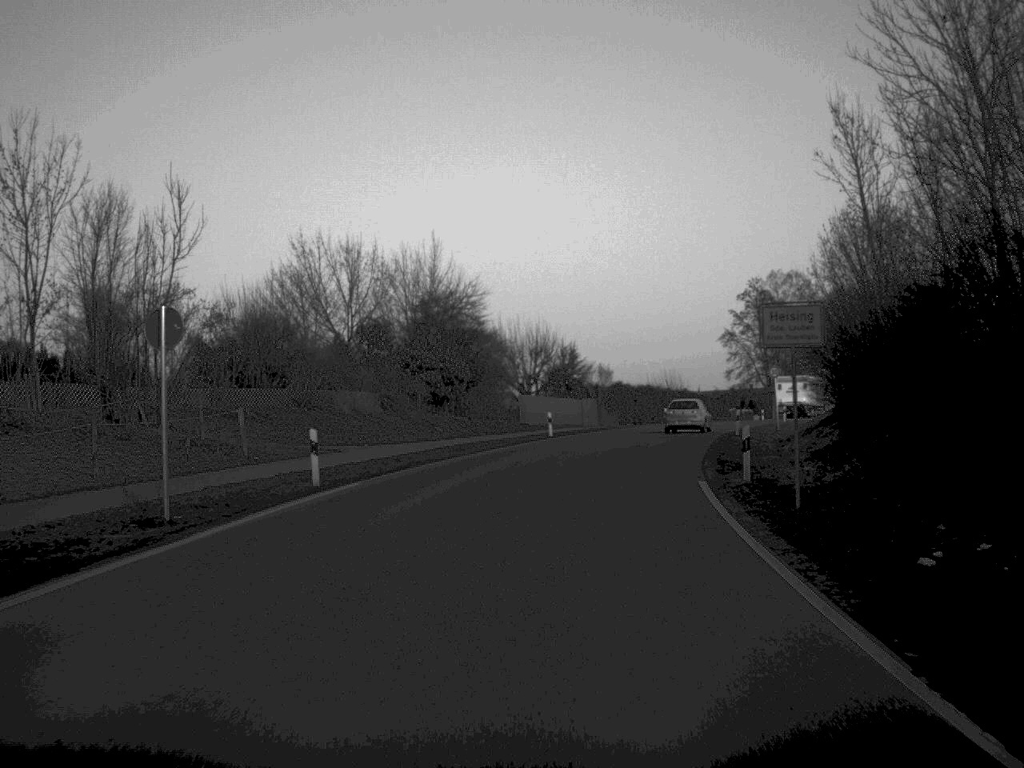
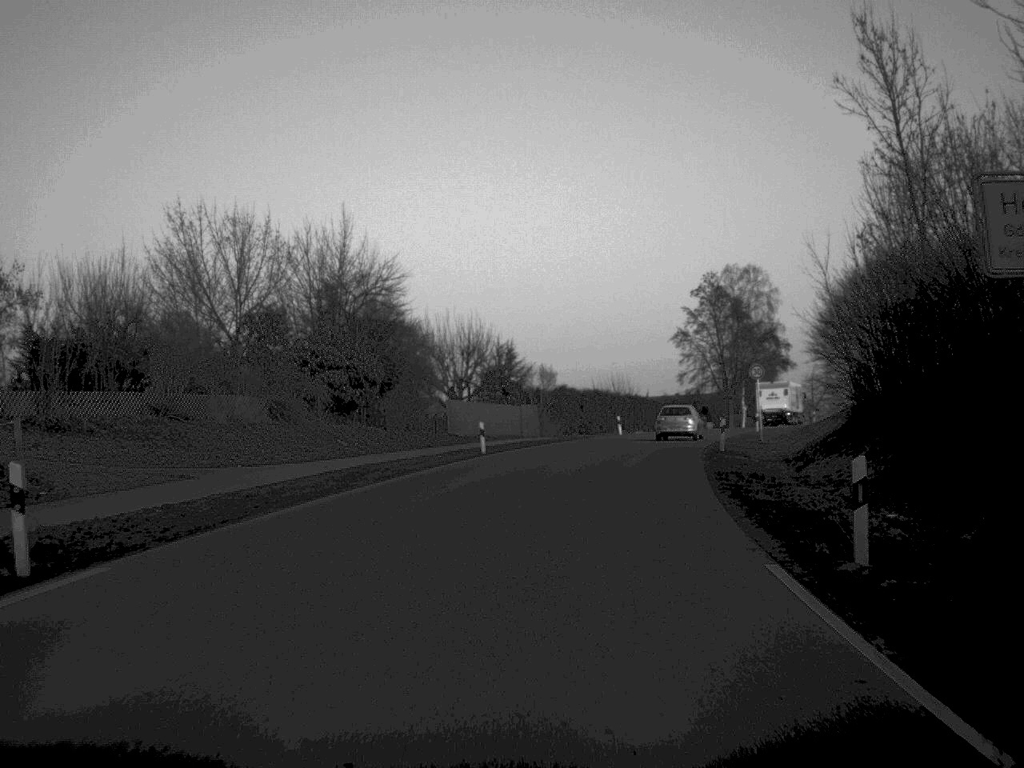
(+0.3, +11.5) m; +3°
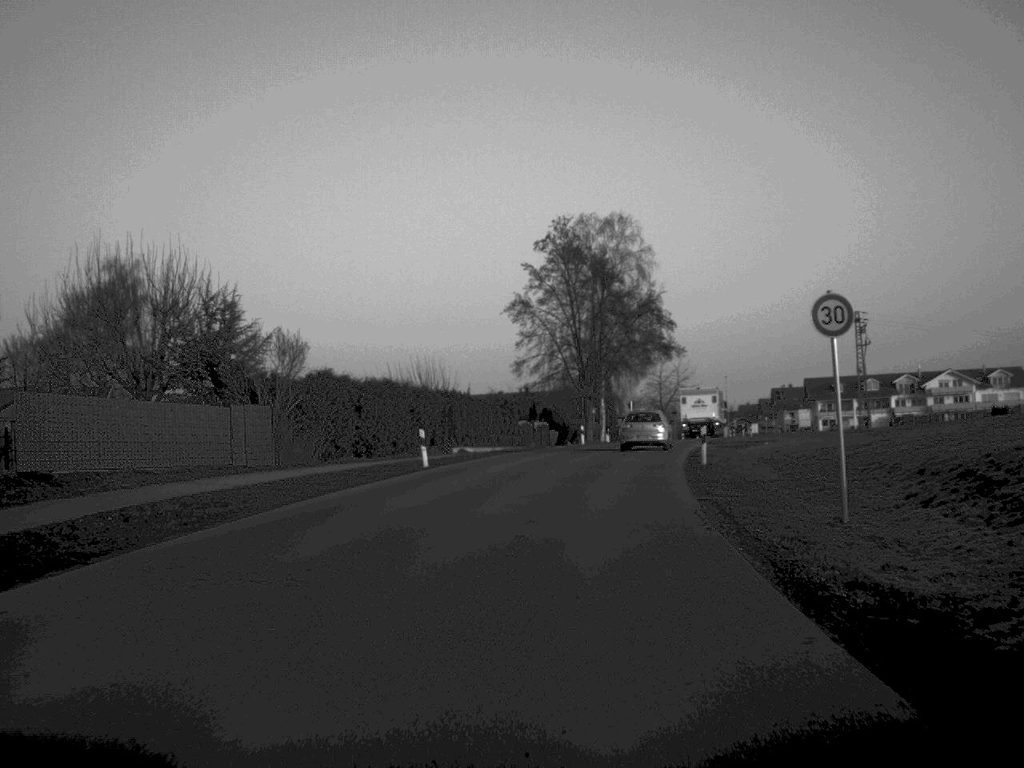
(+2.7, +35.0) m; +8°
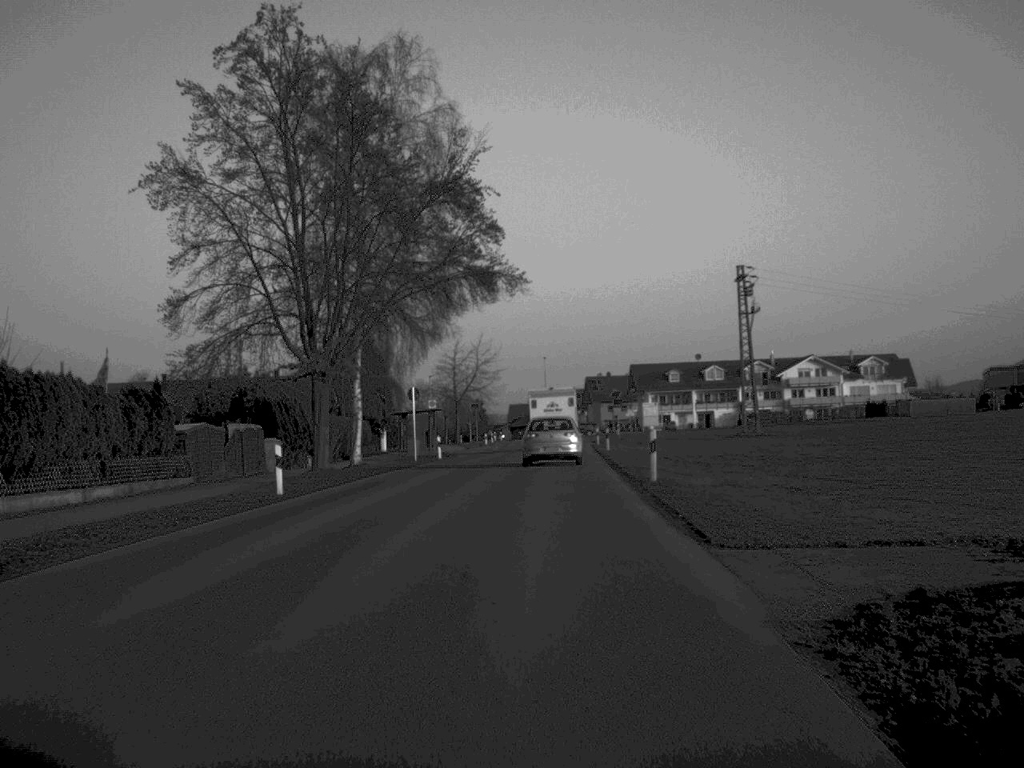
(+3.5, +41.6) m; +9°
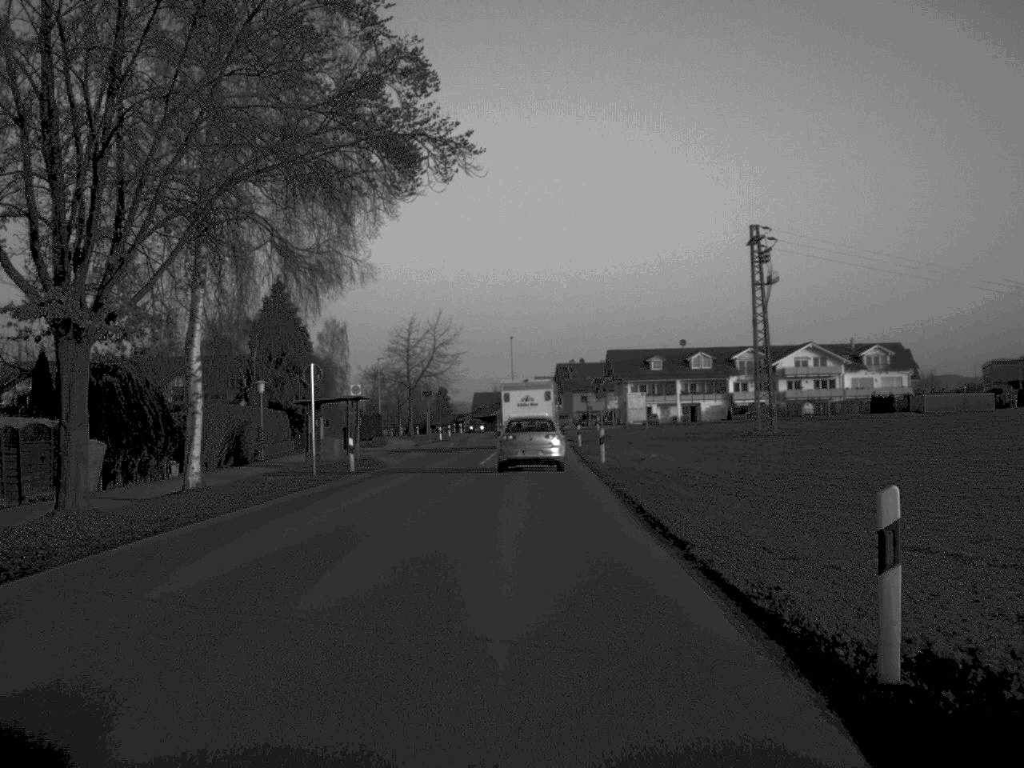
(+0.3, +18.7) m; +1°
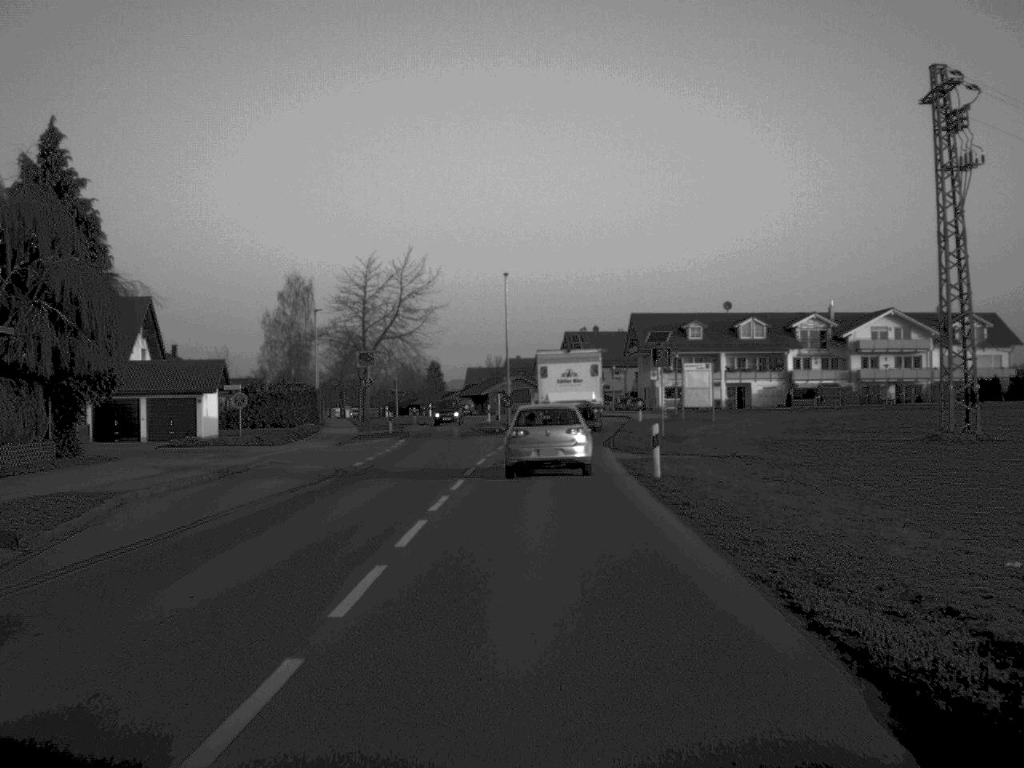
(0.0, +35.6) m; 0°
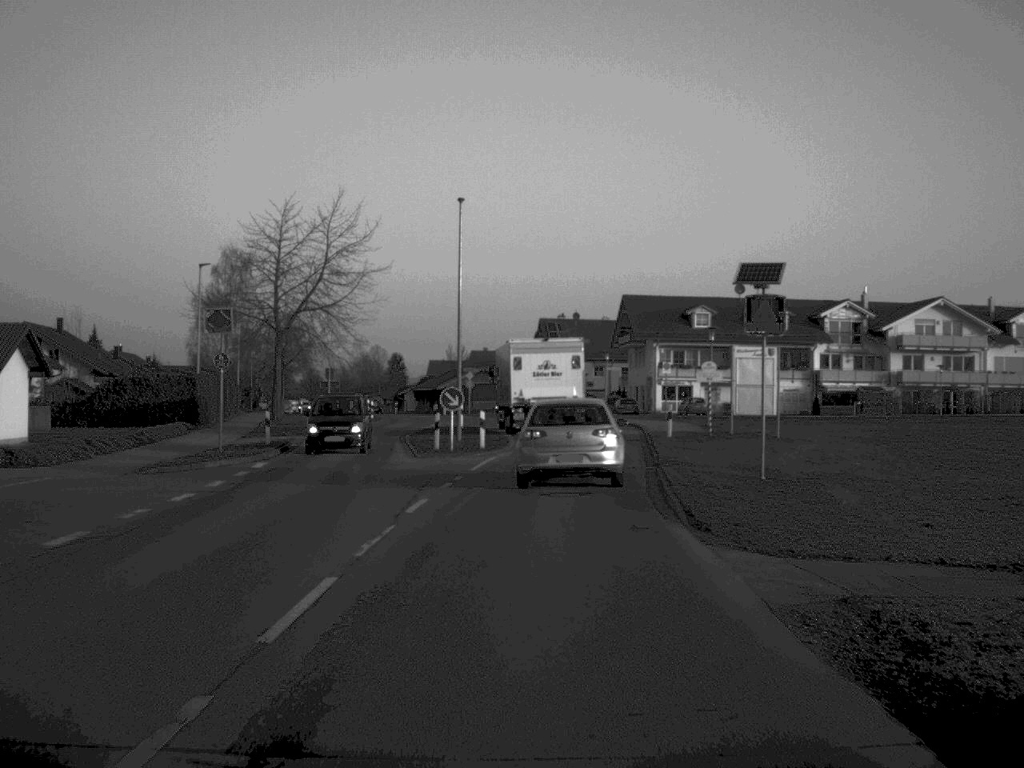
(+0.3, +23.3) m; +1°
